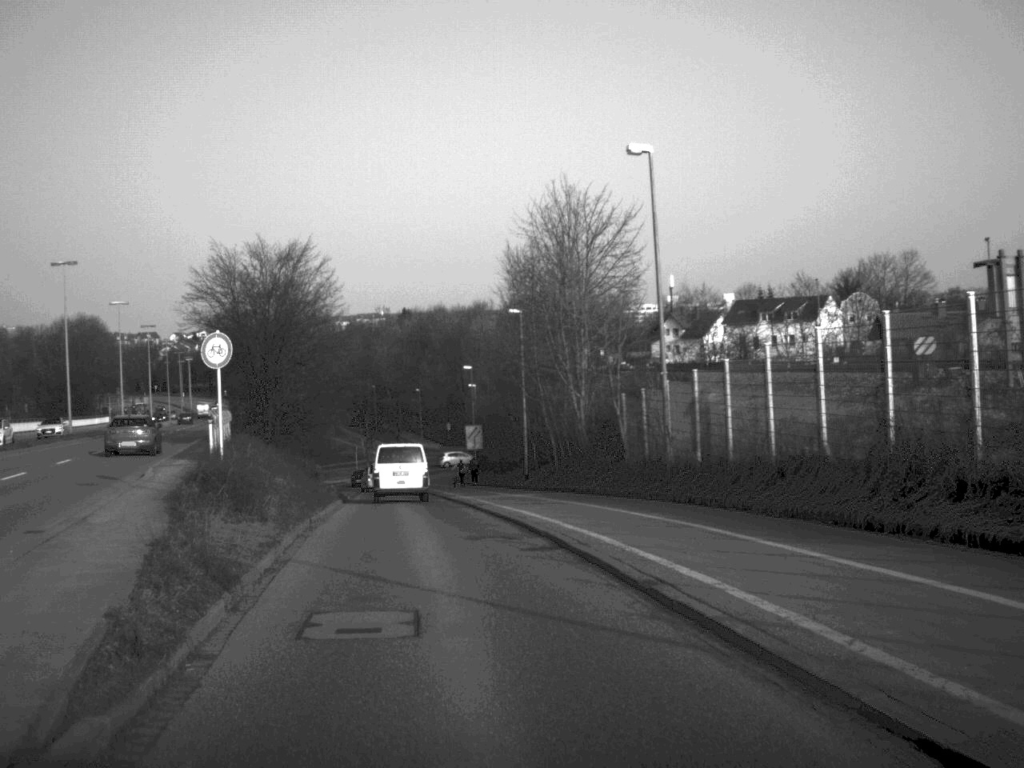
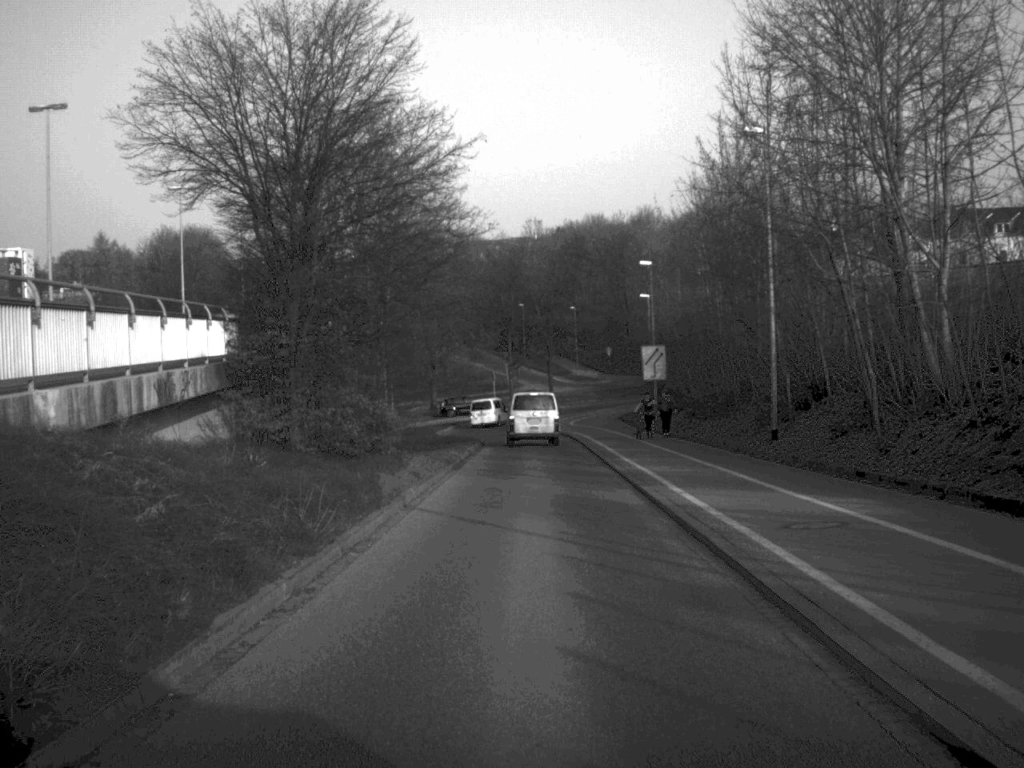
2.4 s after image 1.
(-2.0, +24.9) m; -7°
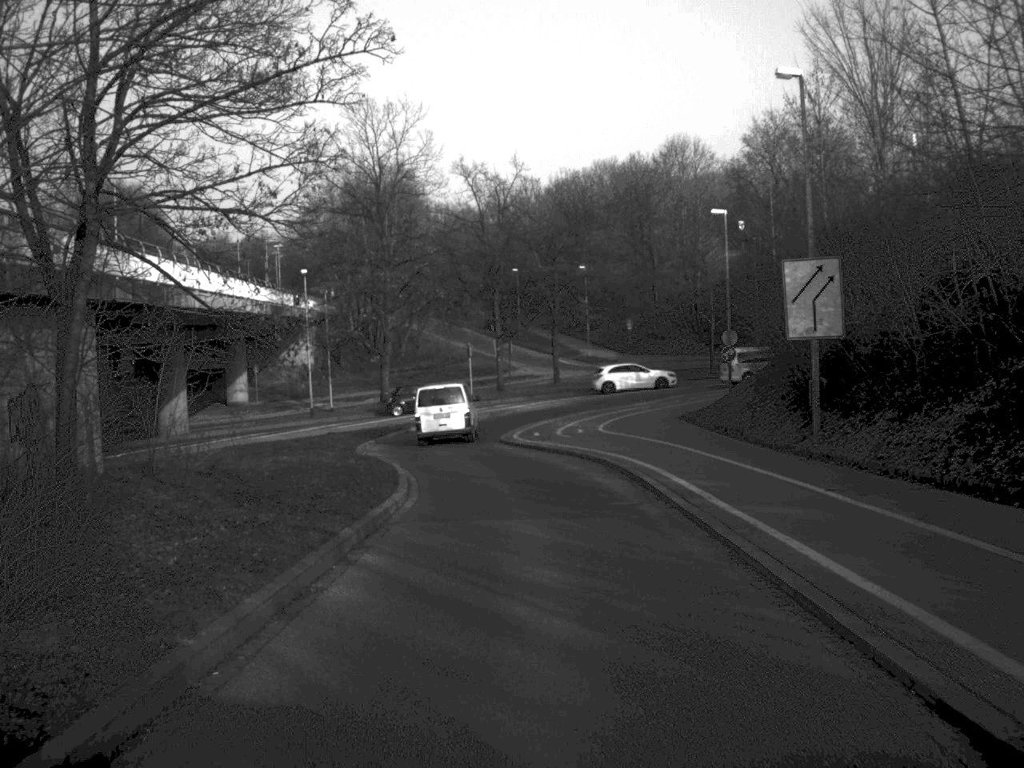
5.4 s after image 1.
(+0.1, +33.5) m; 0°
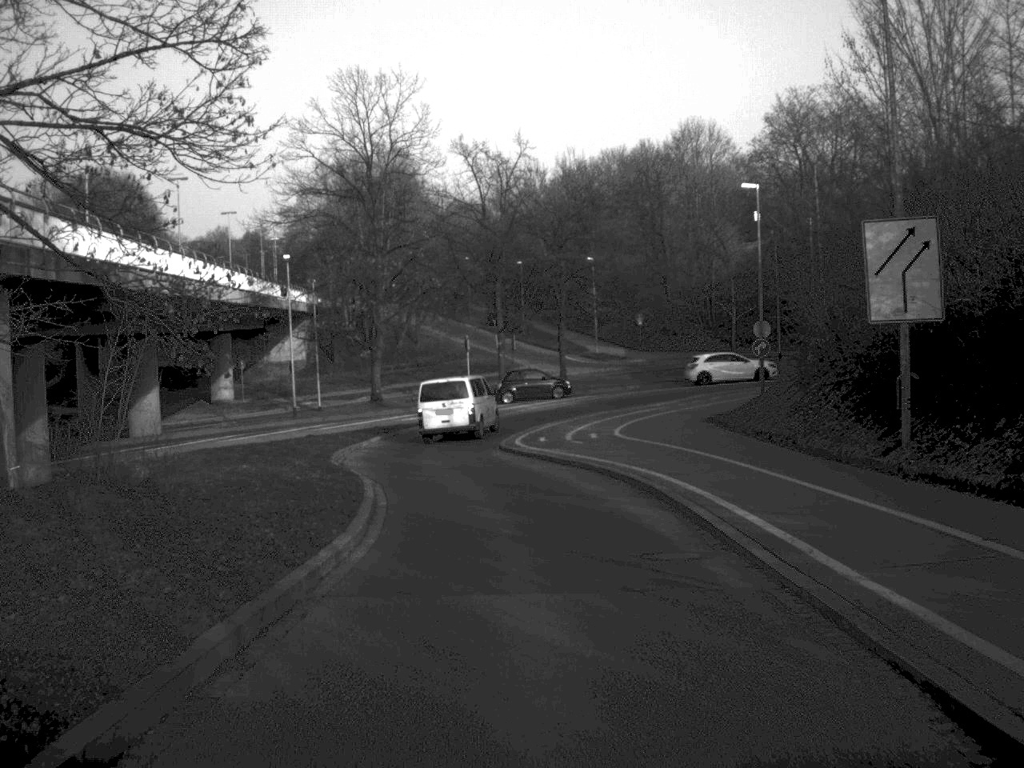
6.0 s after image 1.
(0.0, +6.0) m; 0°
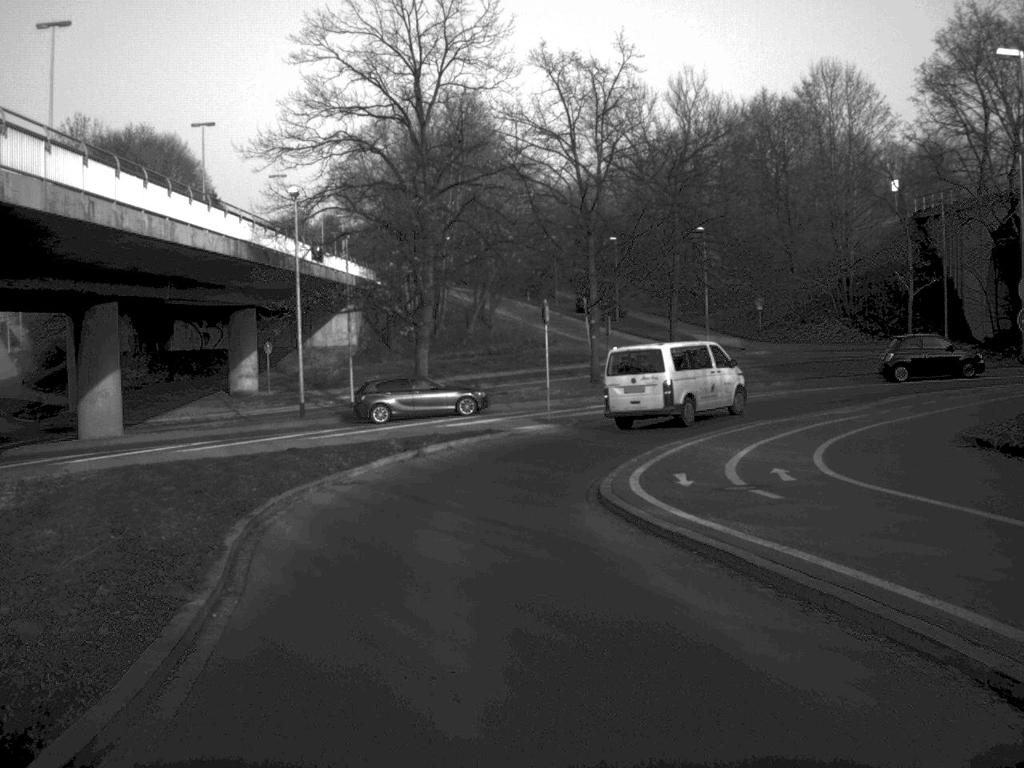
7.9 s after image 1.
(-0.4, +17.7) m; -4°
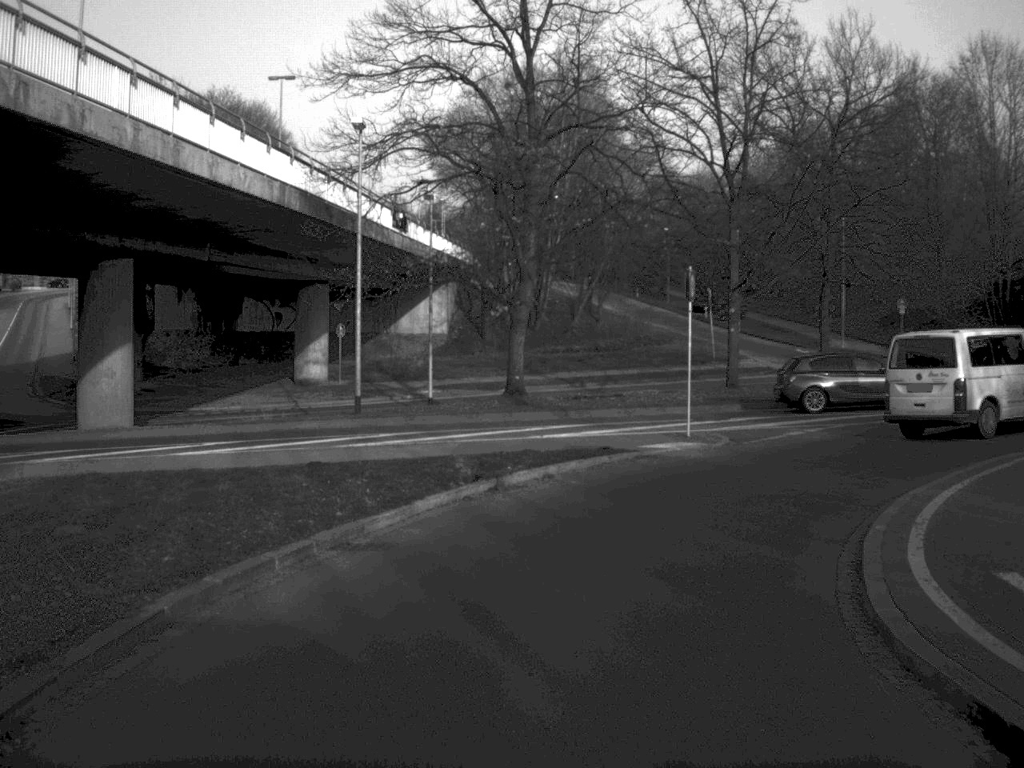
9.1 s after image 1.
(-0.4, +9.8) m; -4°
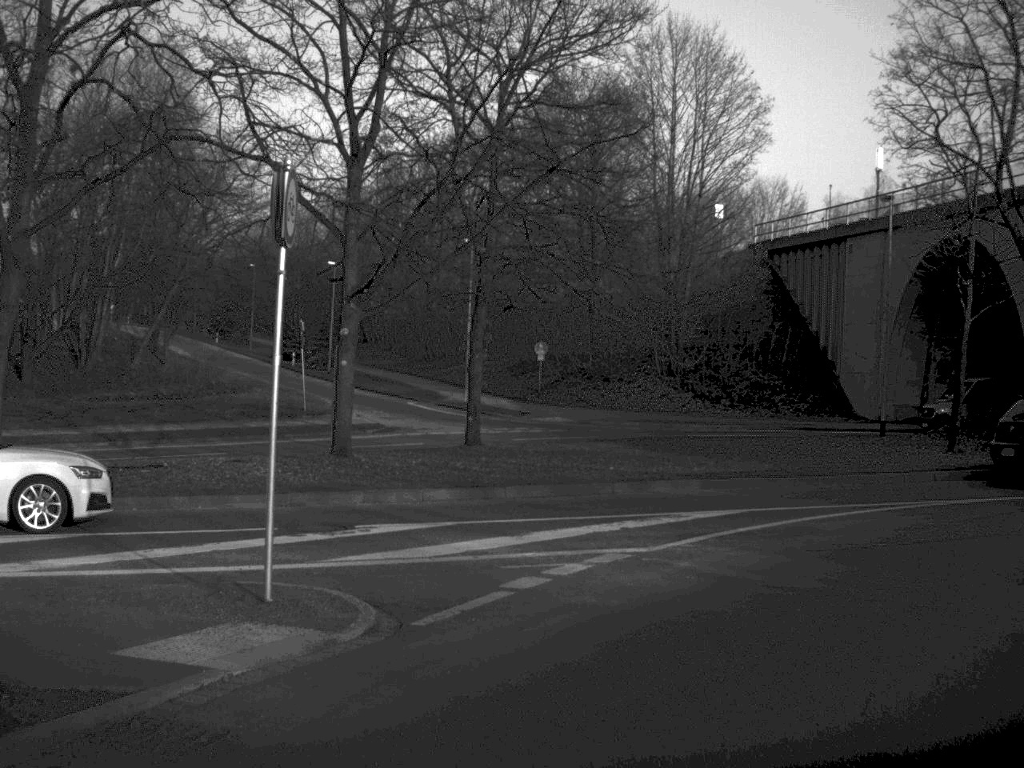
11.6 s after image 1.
(+1.5, +15.0) m; +19°
